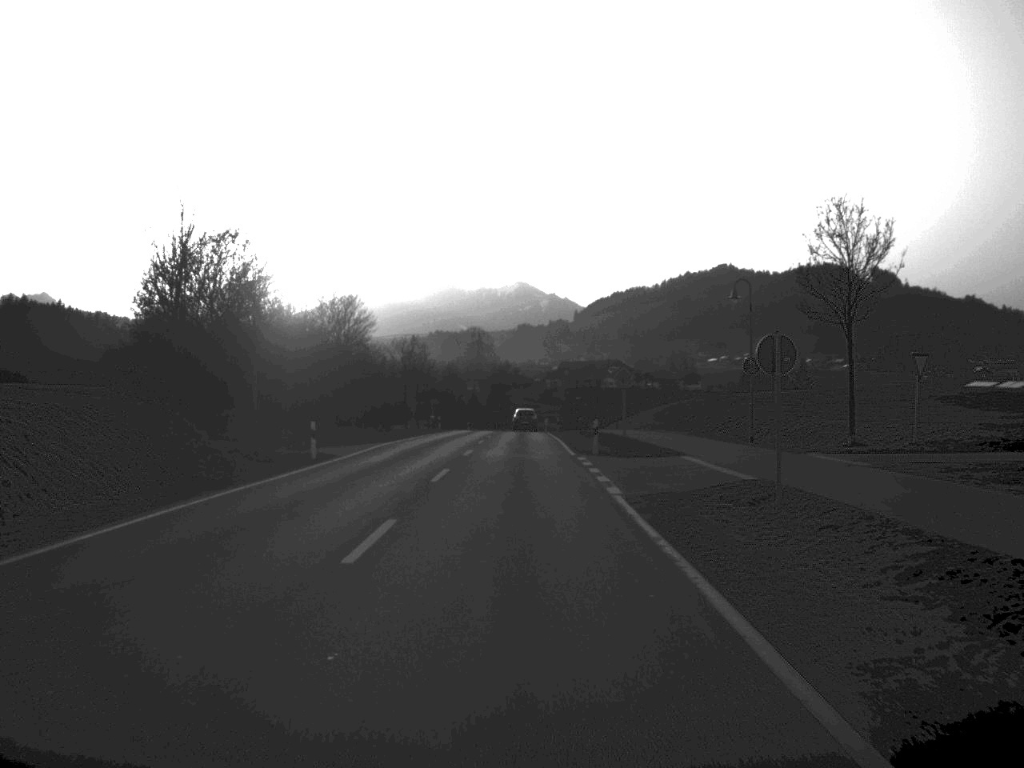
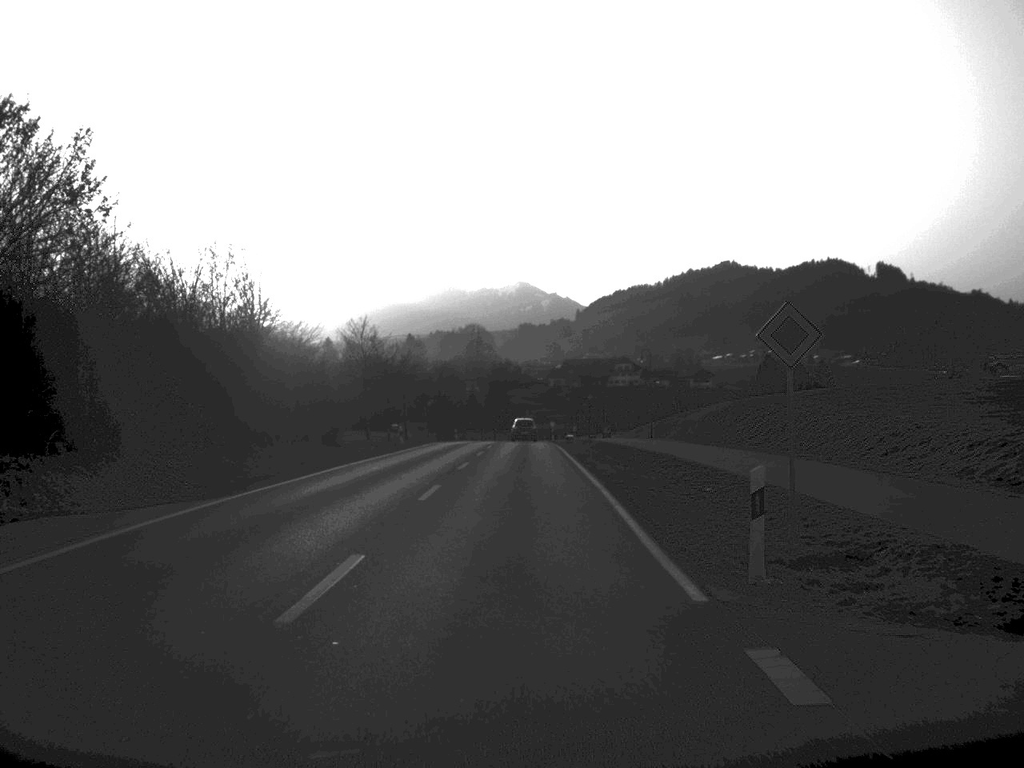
(0.0, +26.7) m; 0°
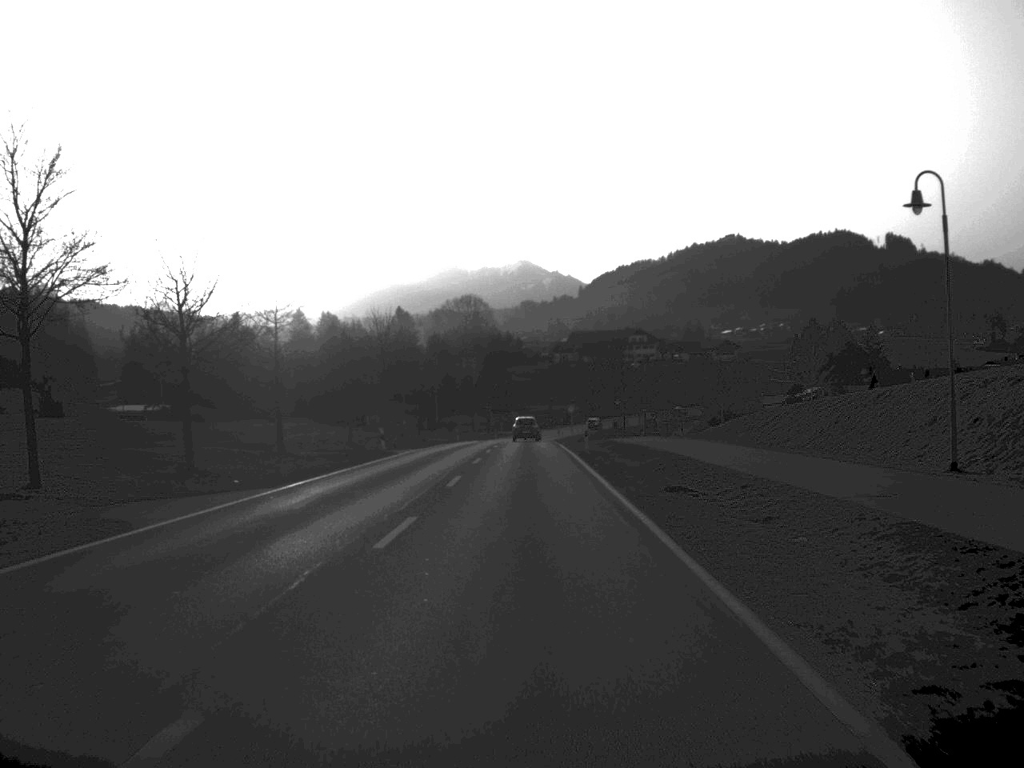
(0.0, +54.8) m; 0°
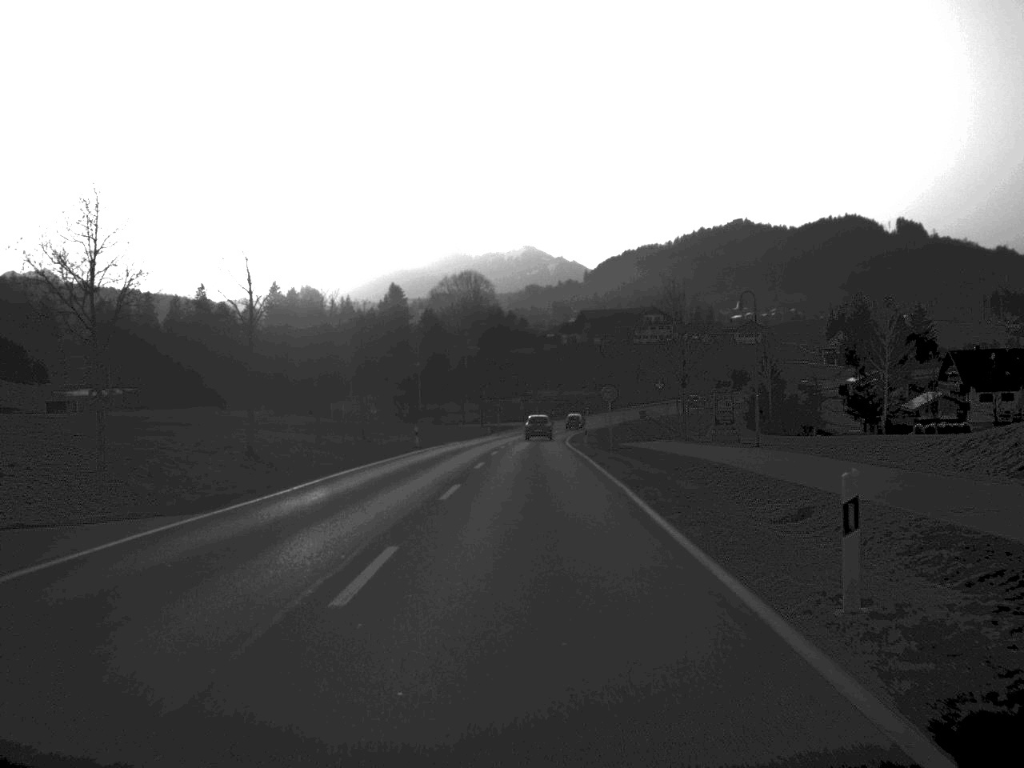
(-0.1, +39.8) m; 0°
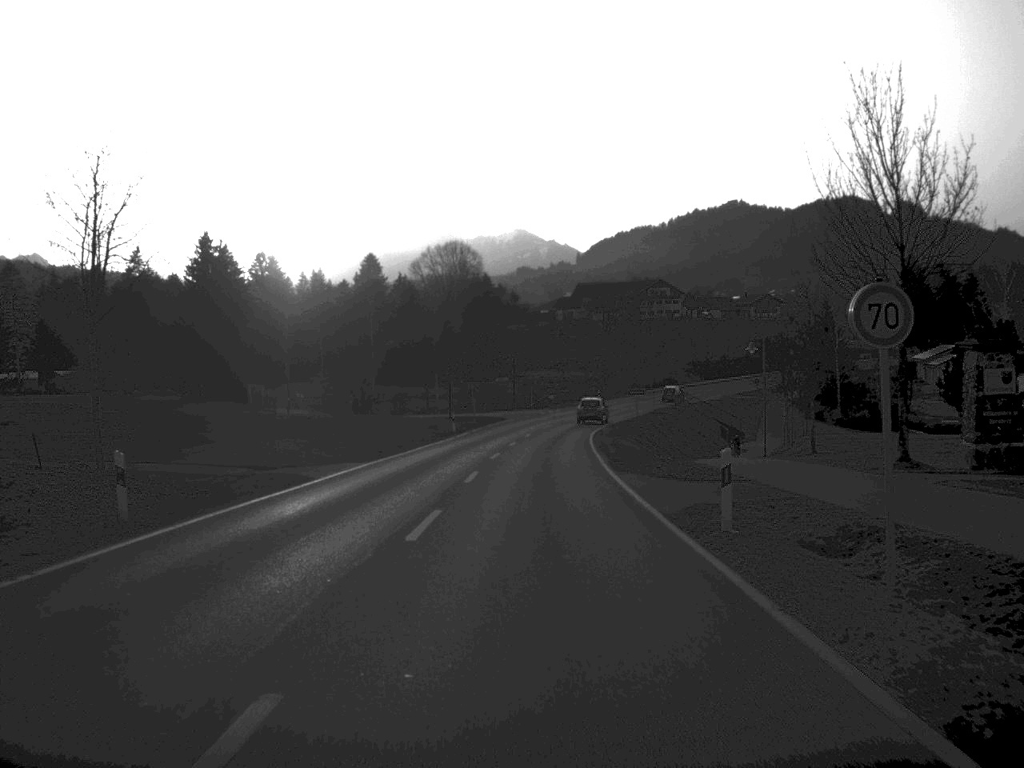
(+0.2, +43.0) m; 0°
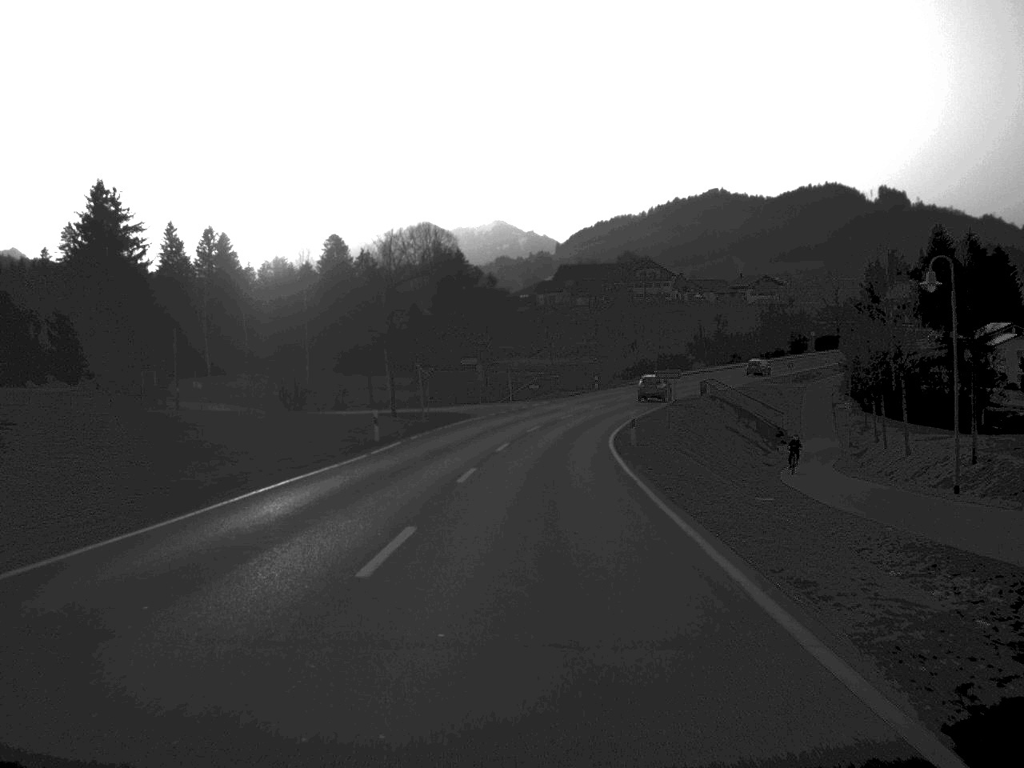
(+0.2, +27.2) m; +1°
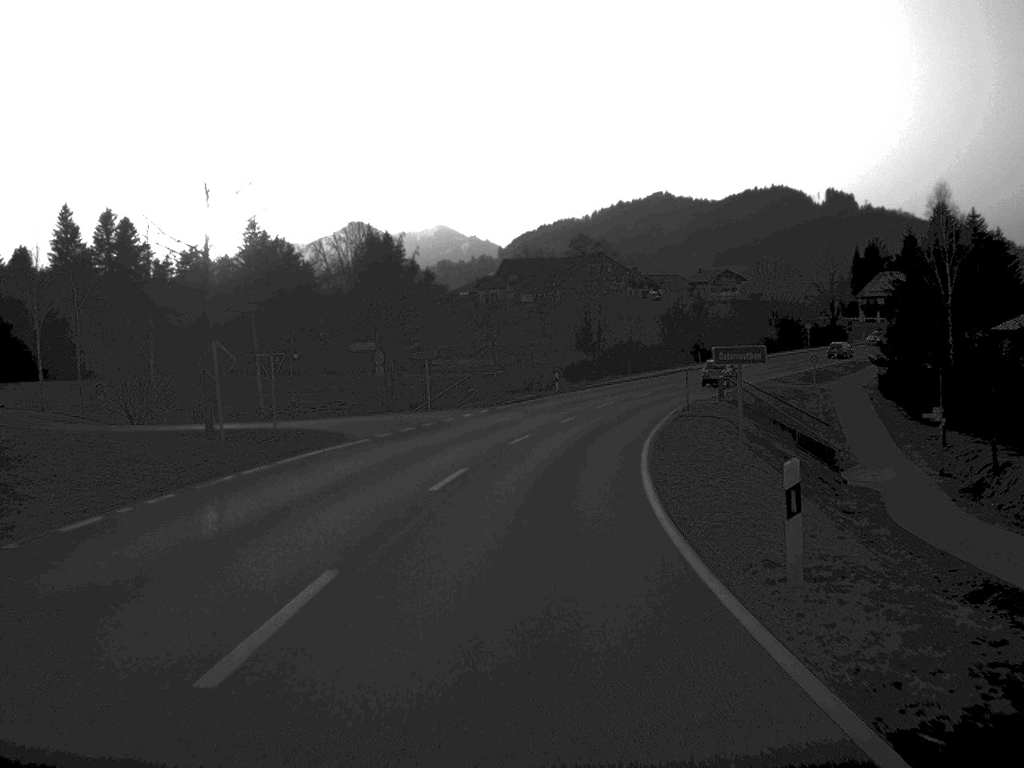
(+0.6, +28.3) m; +3°
